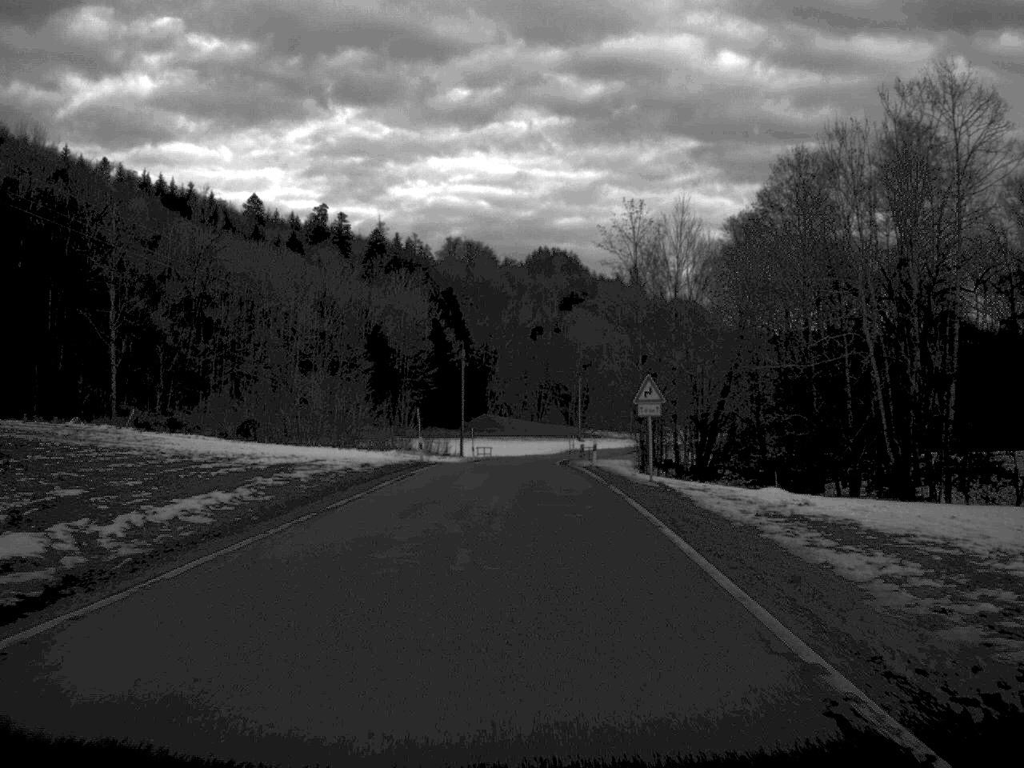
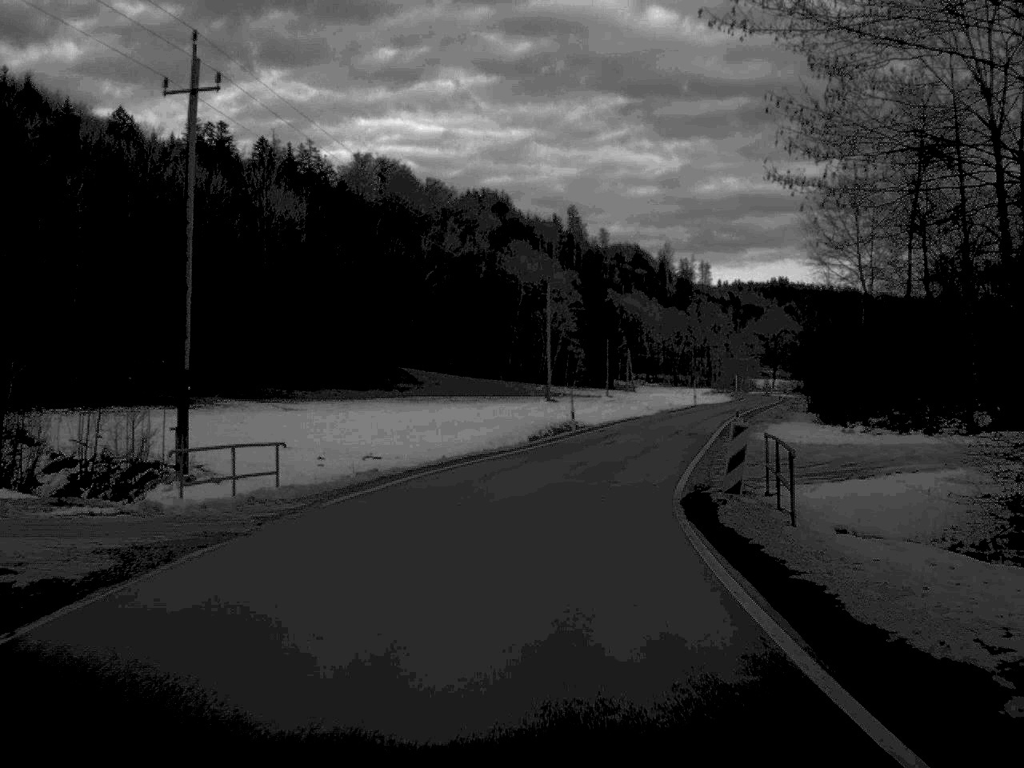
(+0.3, +82.7) m; +3°
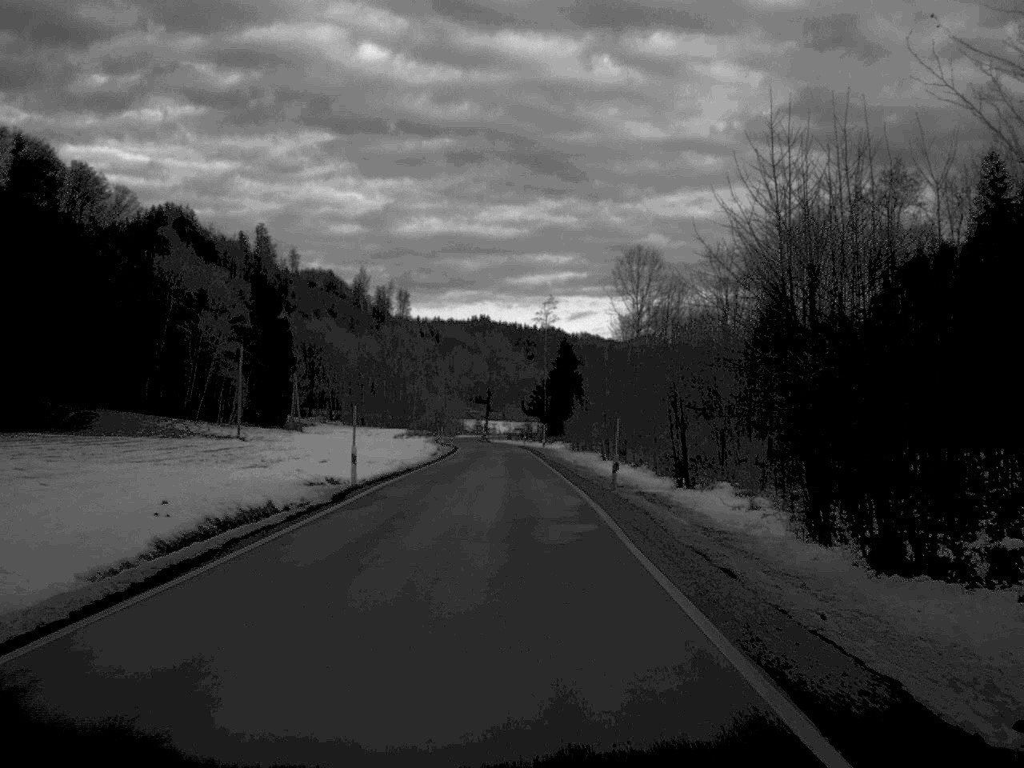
(+9.7, +66.8) m; +13°
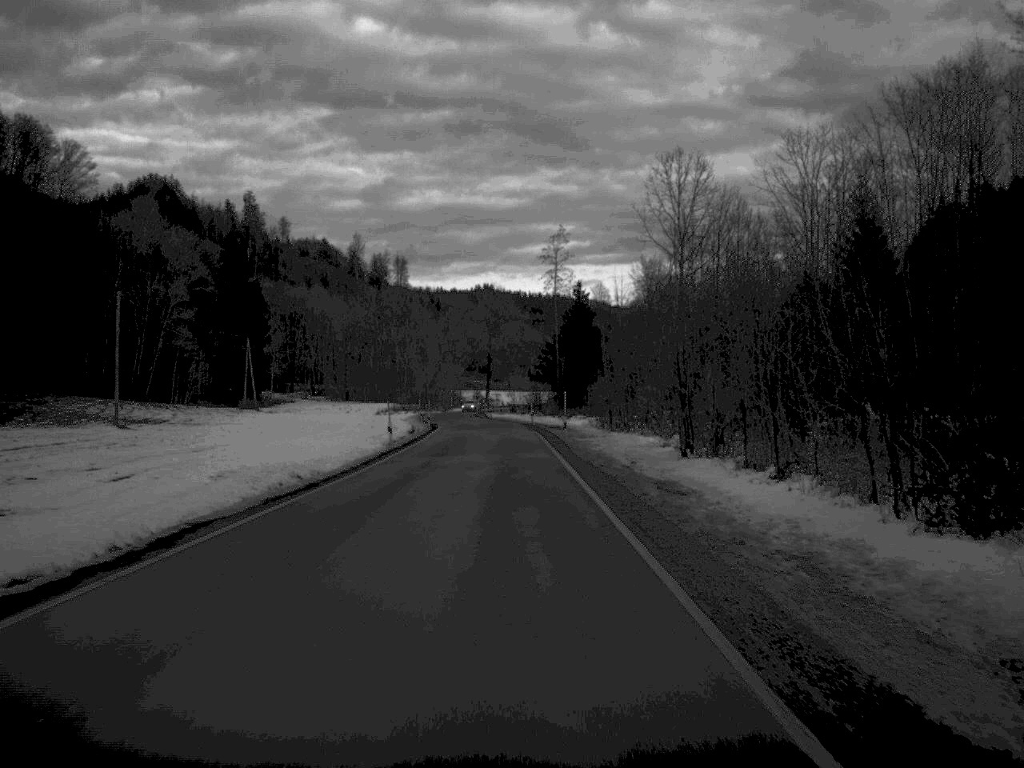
(-0.1, +34.8) m; 0°
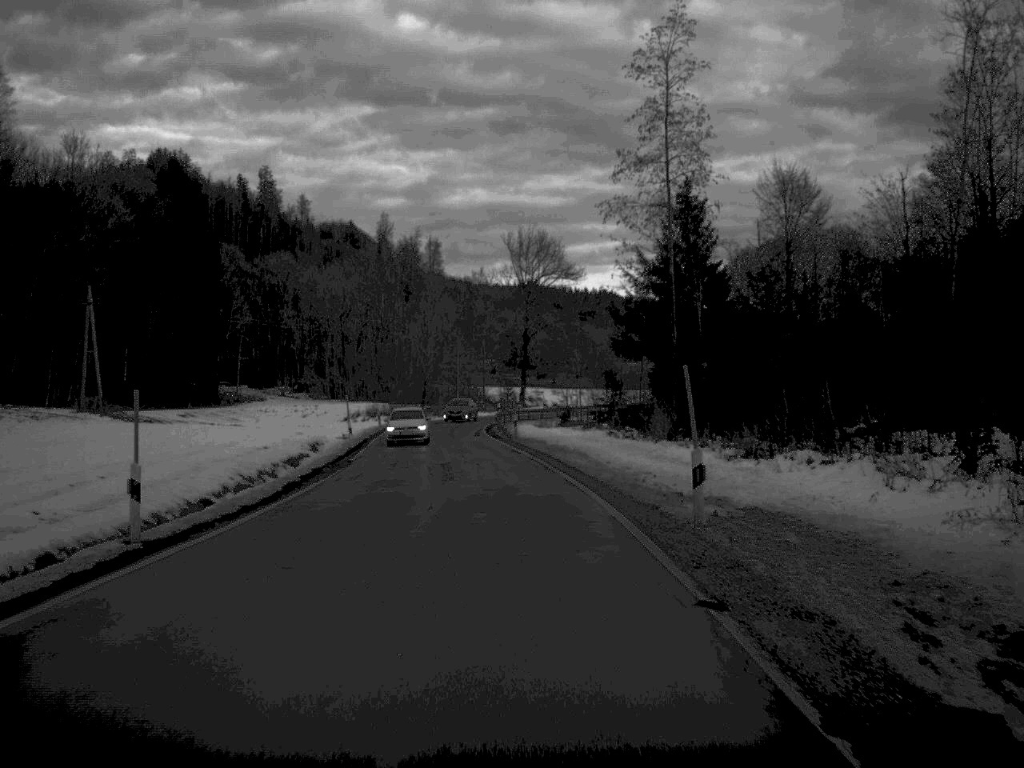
(-1.1, +67.5) m; -2°
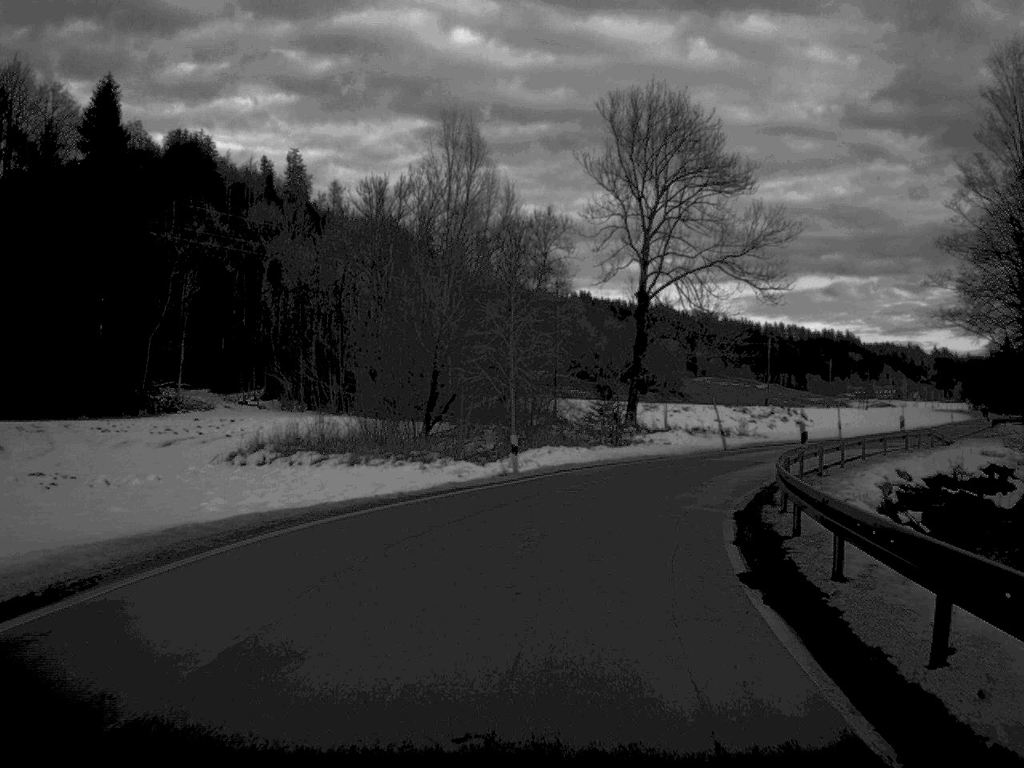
(-3.7, +66.7) m; -2°
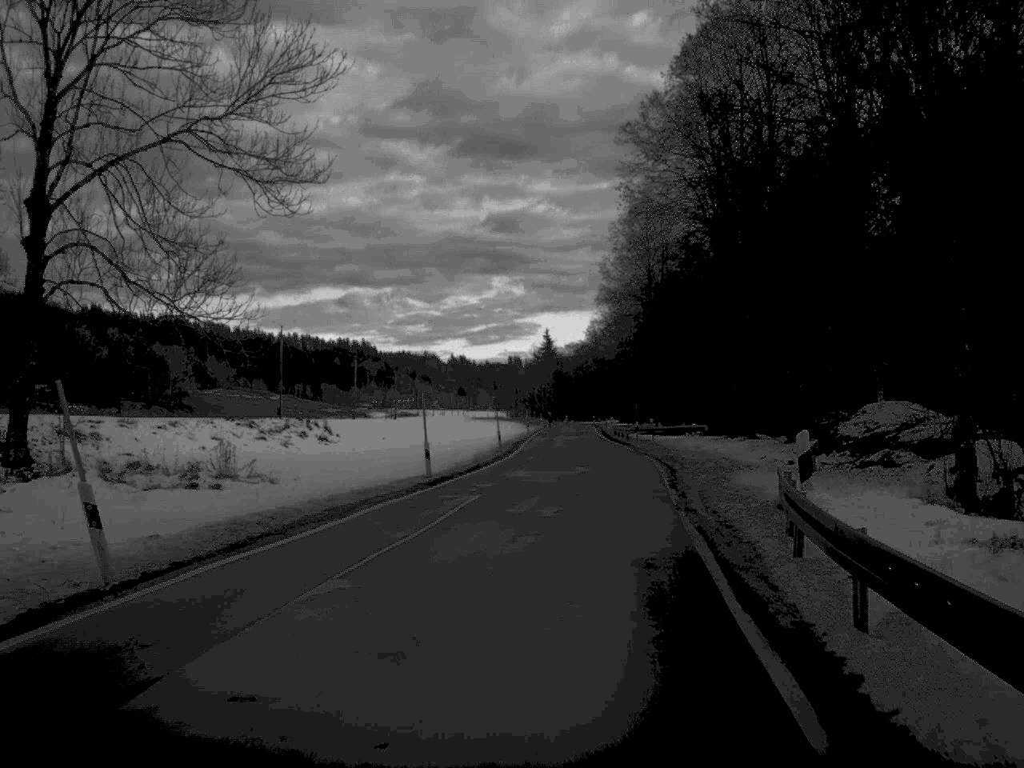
(+6.5, +34.8) m; +22°
